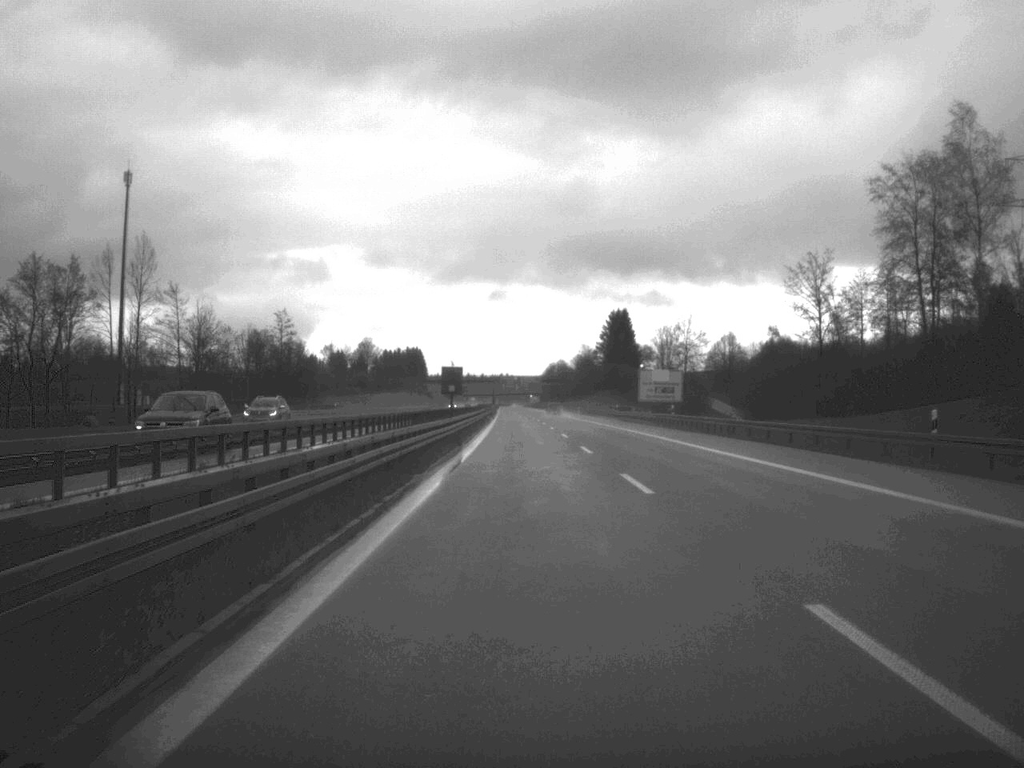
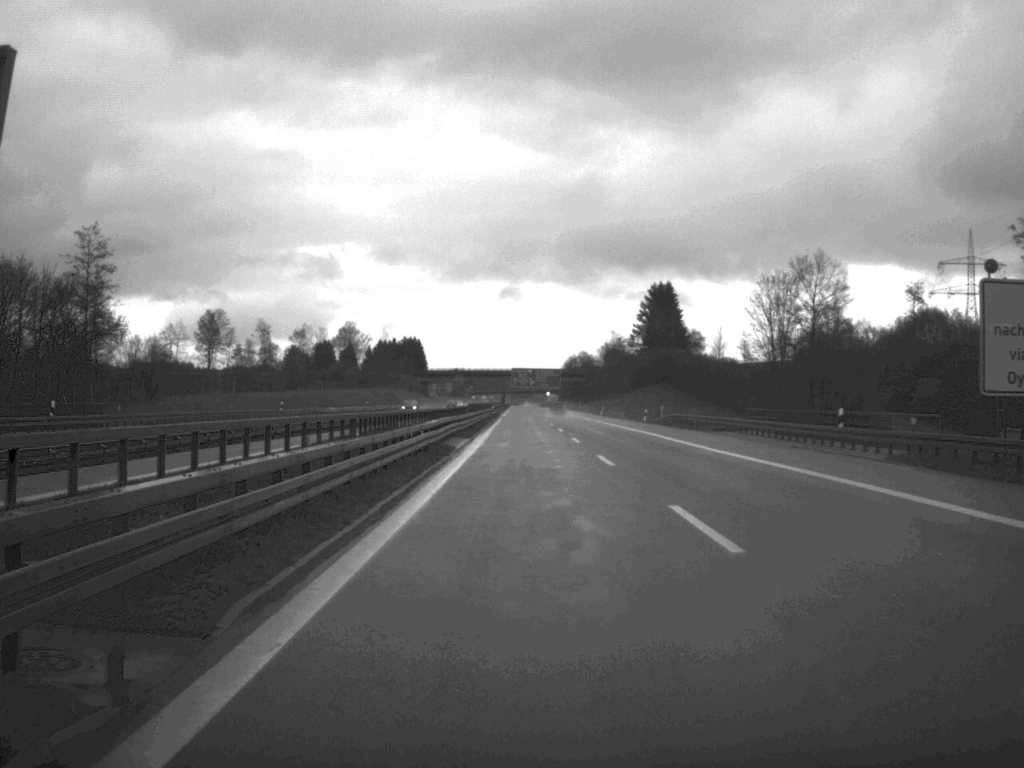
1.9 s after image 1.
(-0.7, +79.7) m; -1°
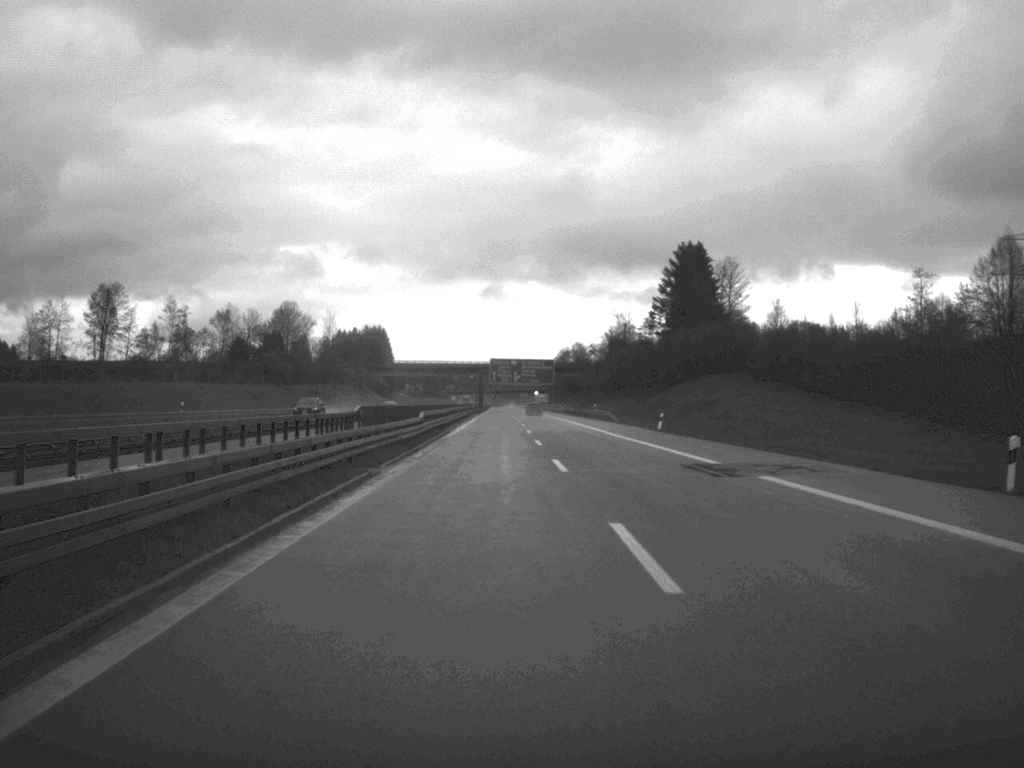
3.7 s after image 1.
(+0.5, +75.0) m; +1°
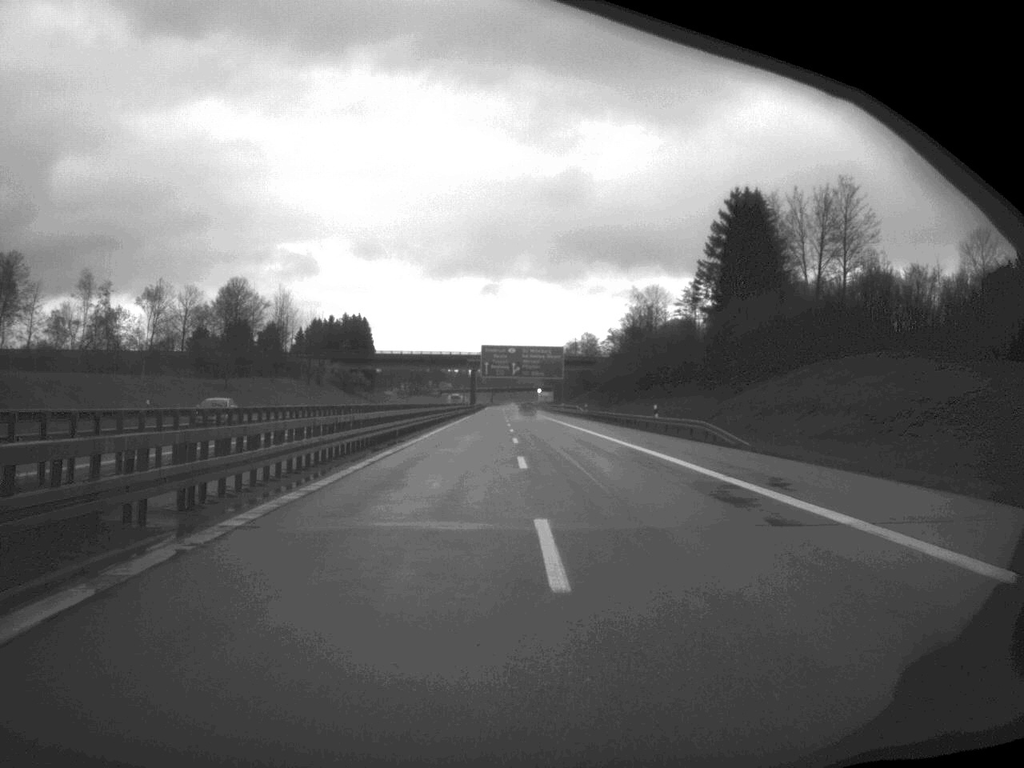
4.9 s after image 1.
(-0.1, +53.9) m; 0°
